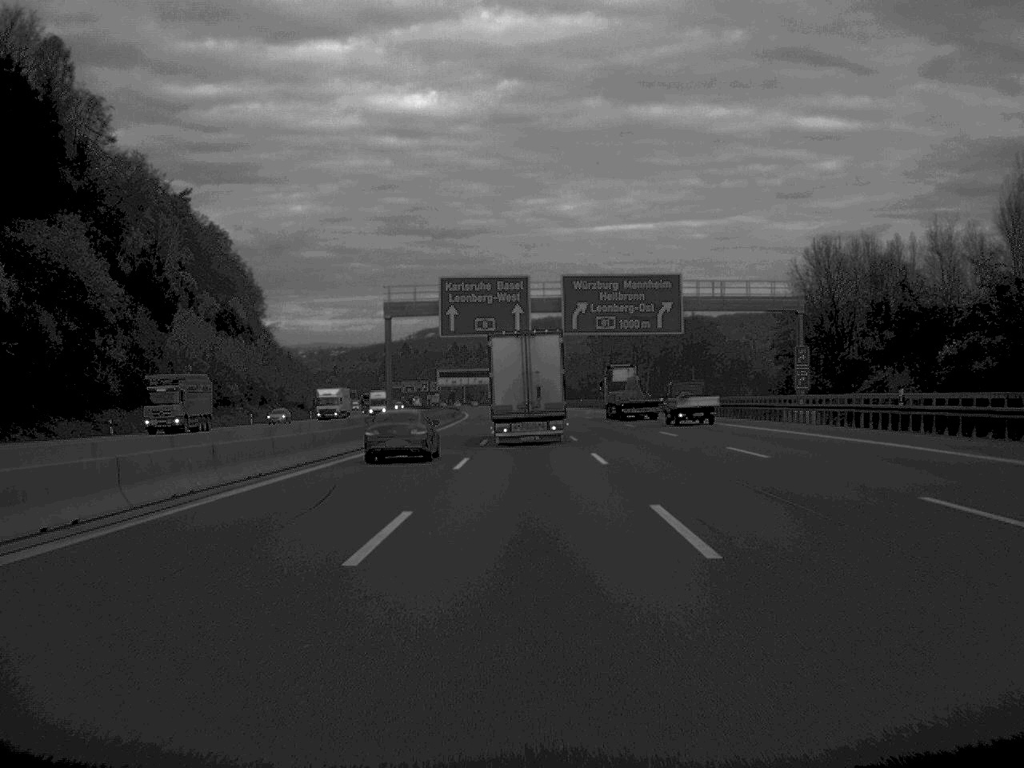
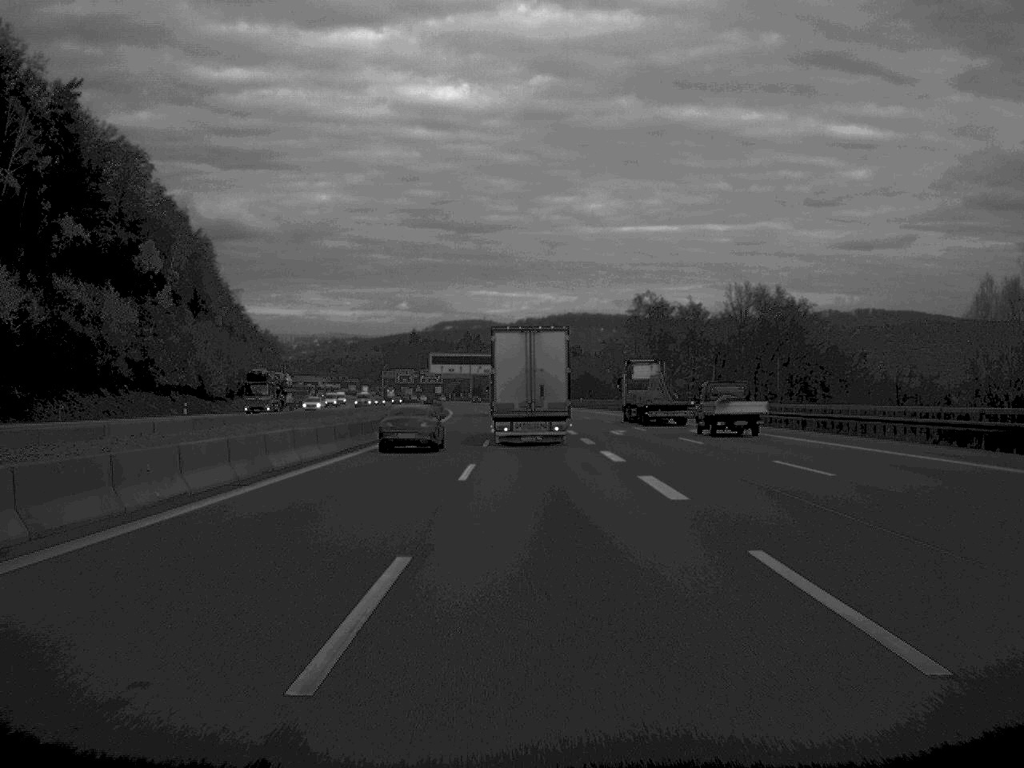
(-0.6, +75.7) m; -1°
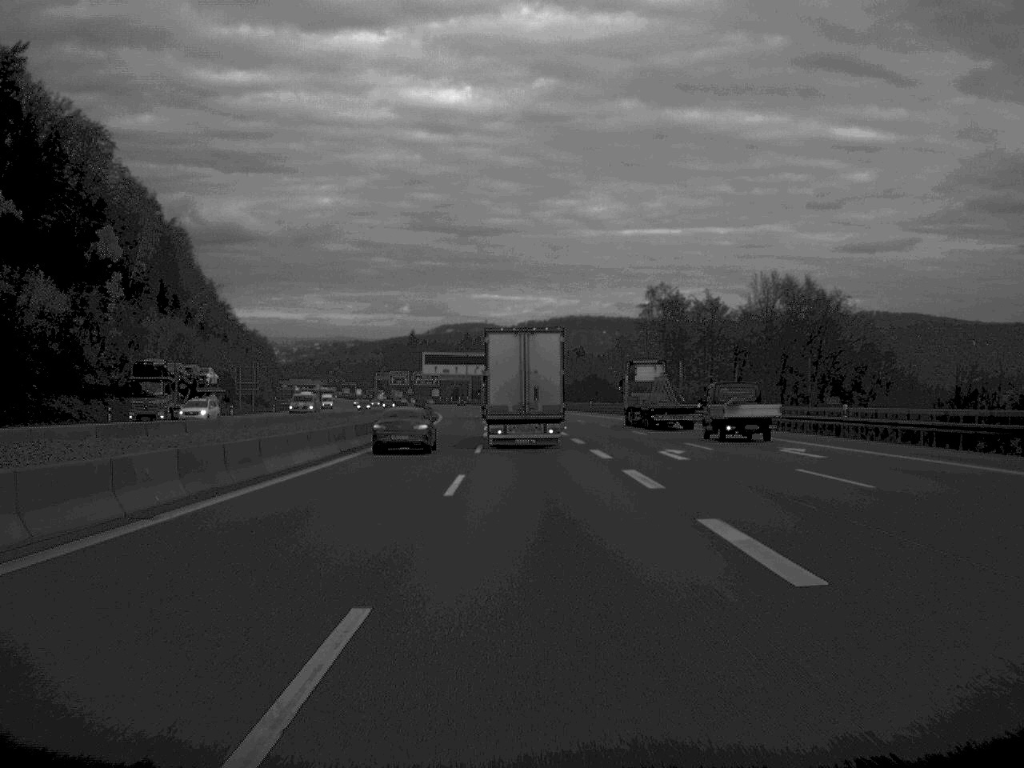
(0.0, +21.6) m; 0°
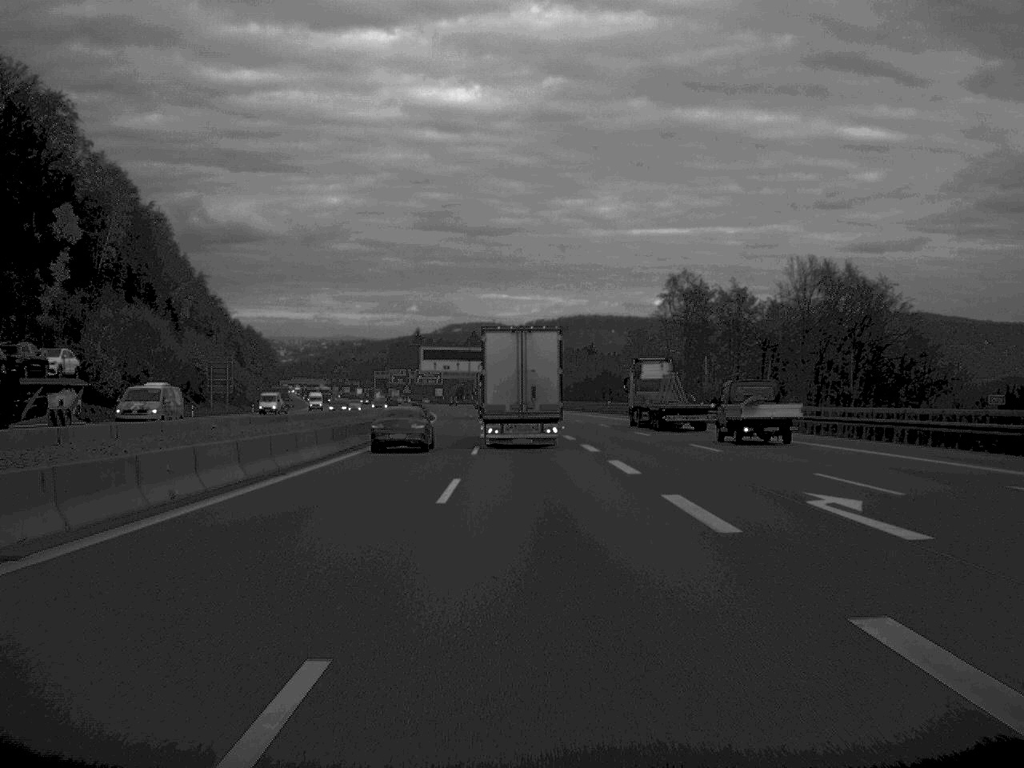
(-0.1, +19.1) m; 0°
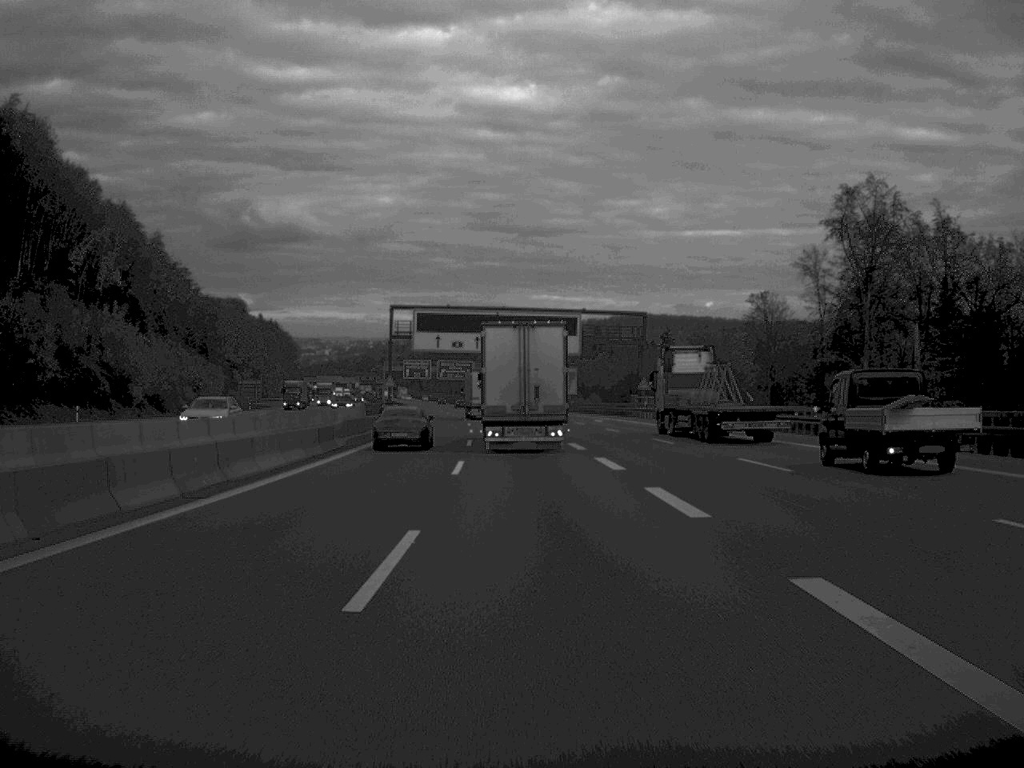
(-1.5, +82.0) m; -2°
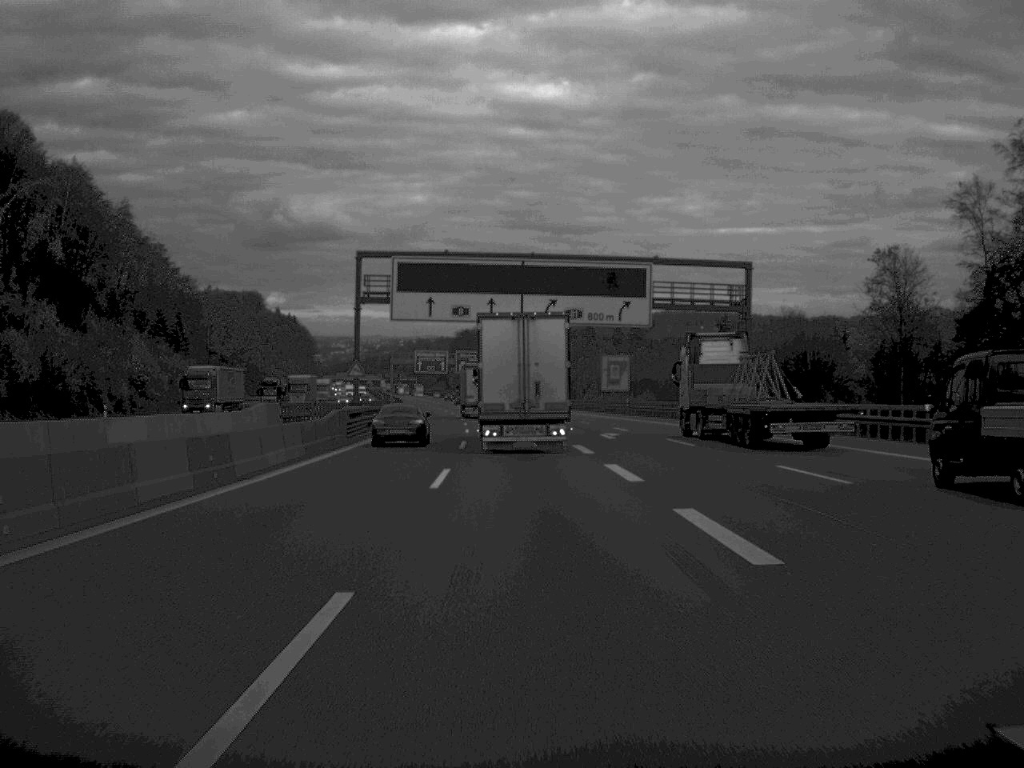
(-0.5, +40.8) m; -1°
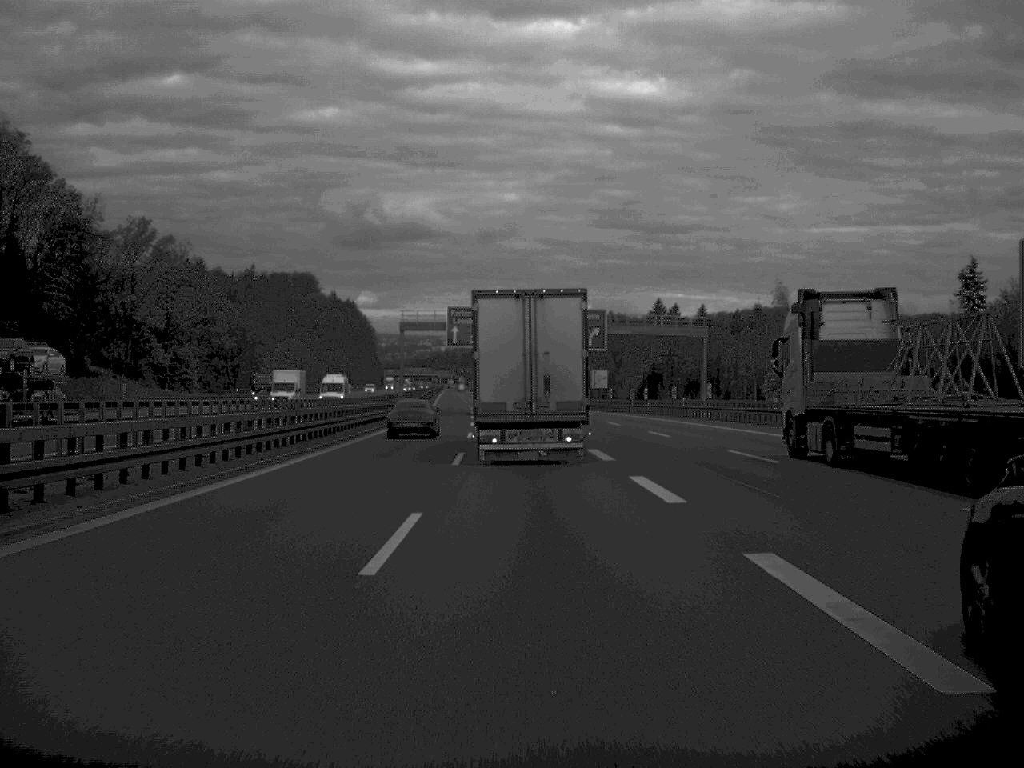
(-3.6, +100.3) m; -4°
